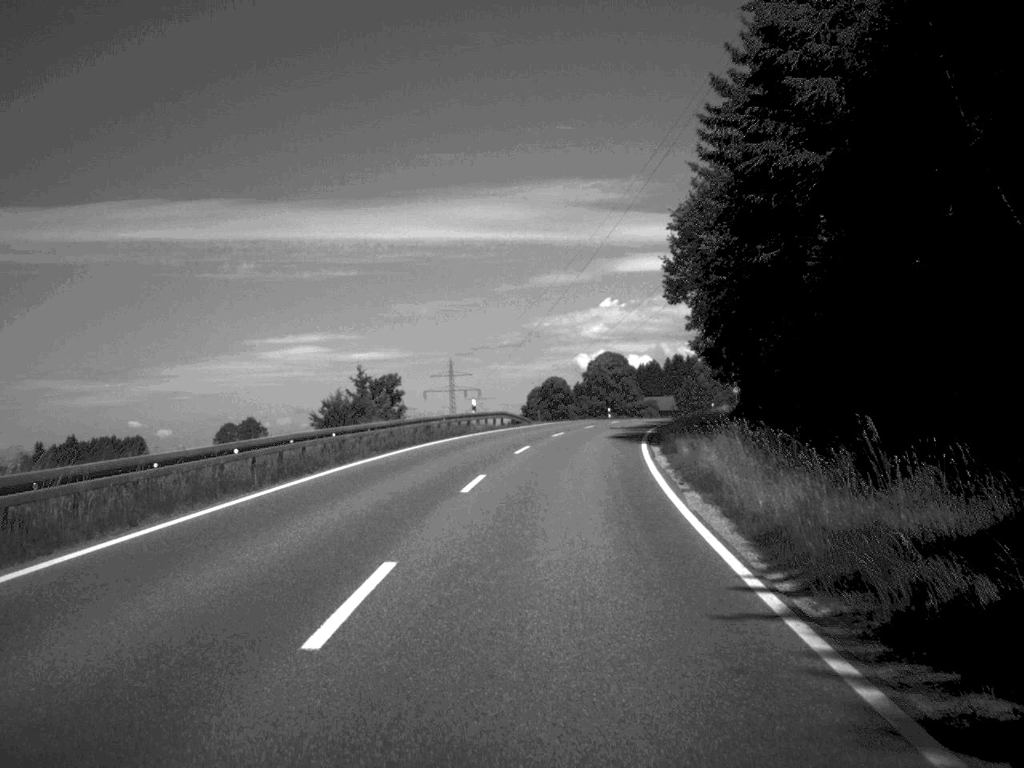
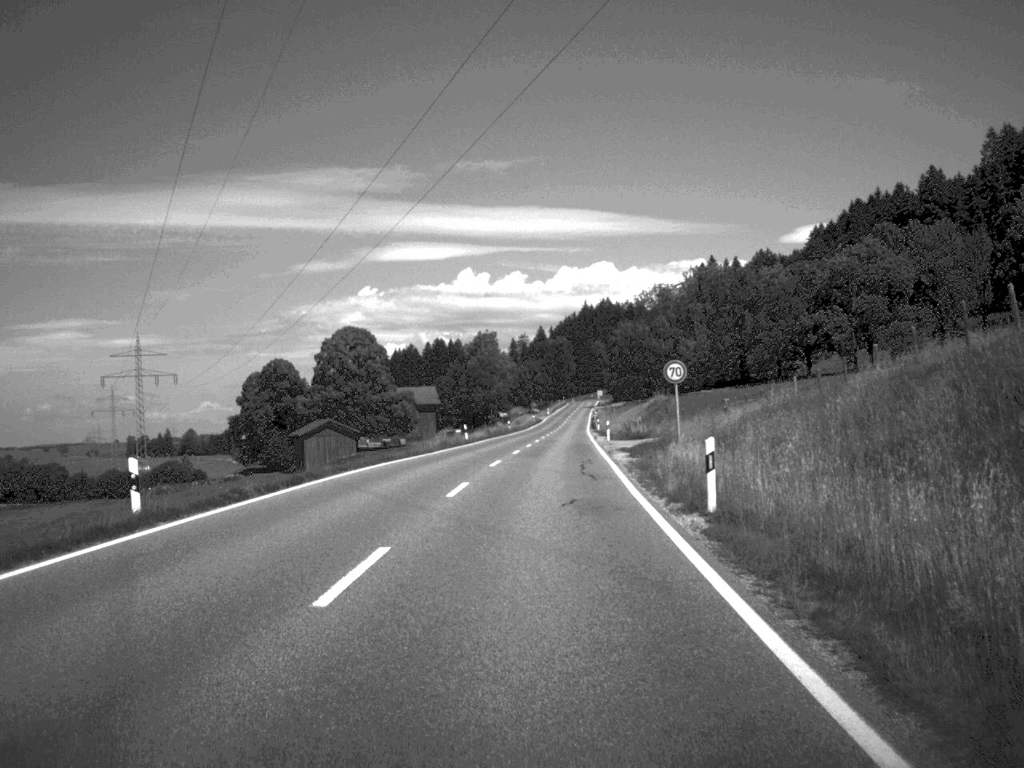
(+8.1, +78.9) m; +10°
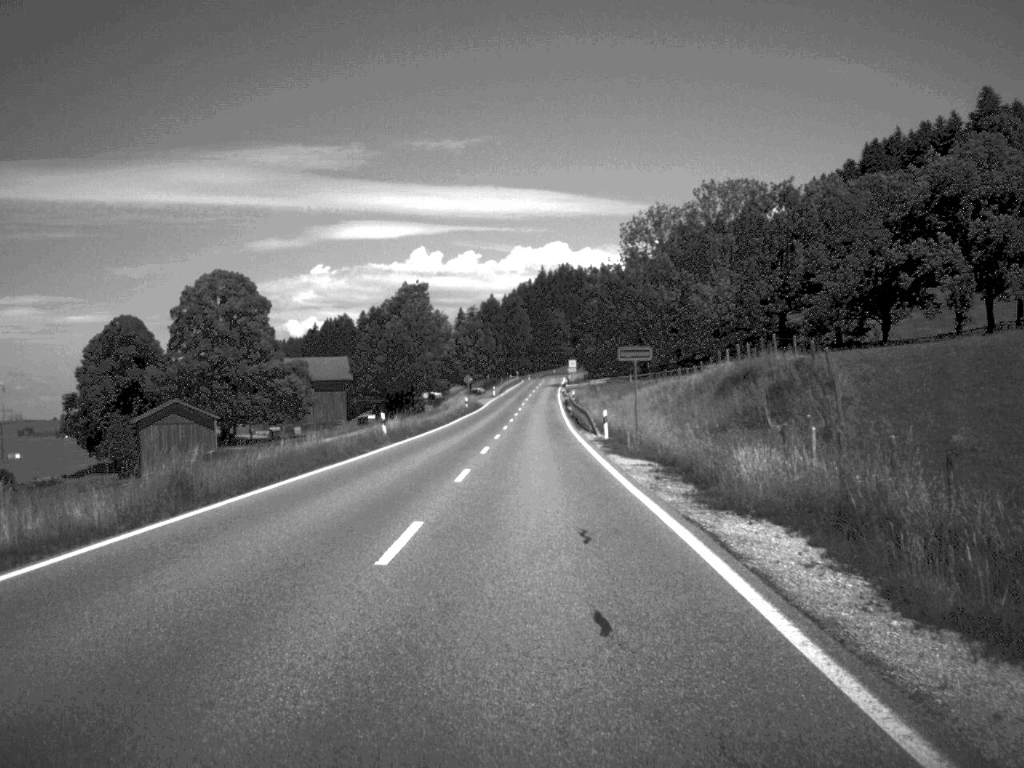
(+1.6, +67.8) m; +2°
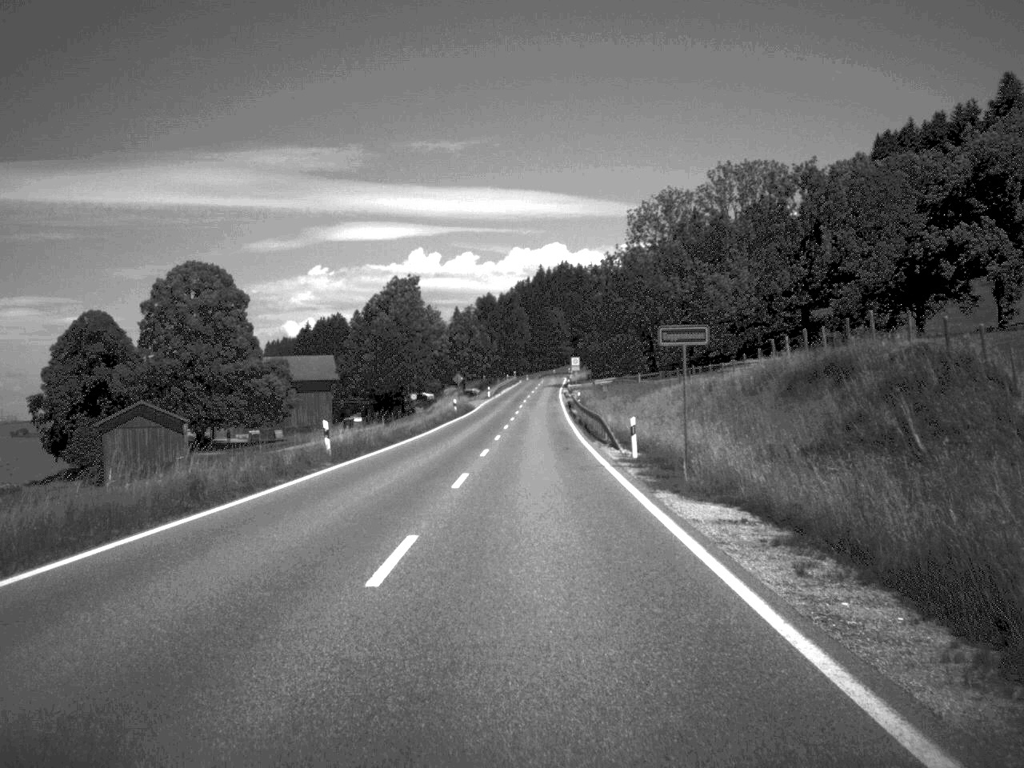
(0.0, +12.7) m; 0°
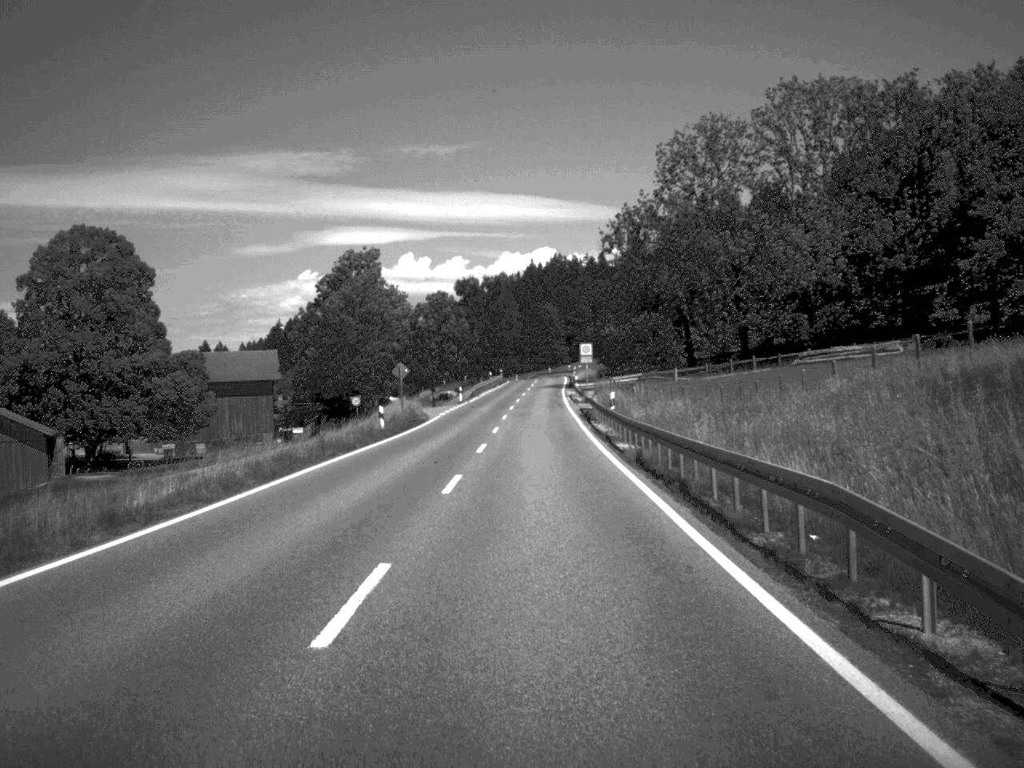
(+0.1, +37.6) m; 0°
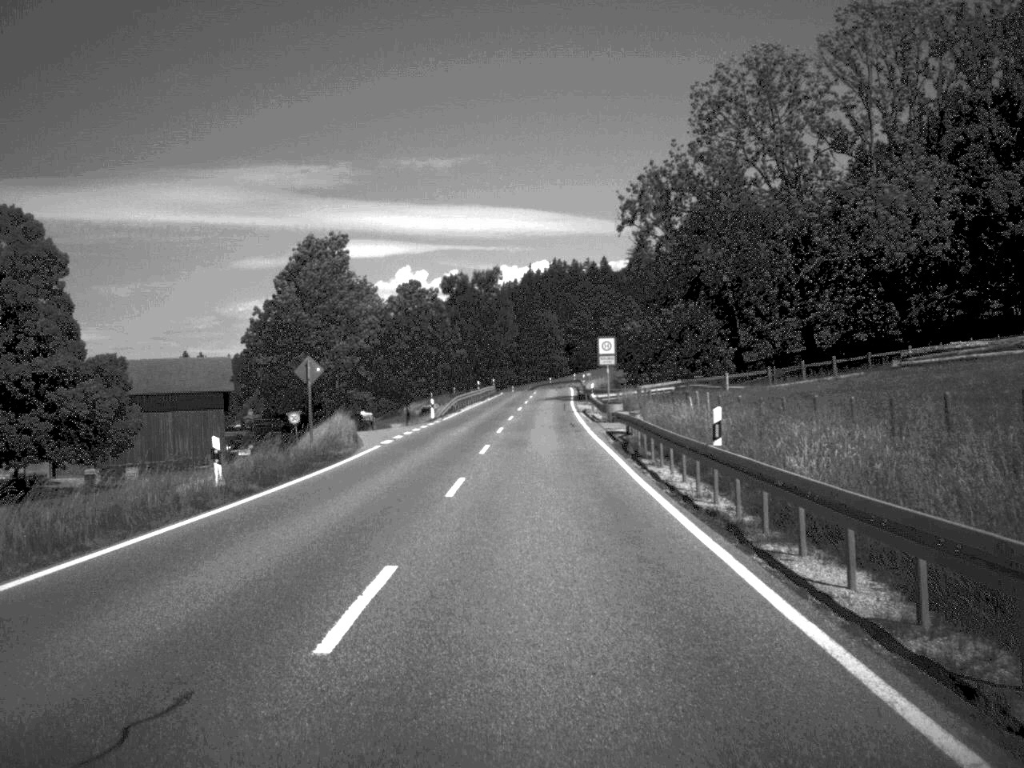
(0.0, +23.6) m; 0°
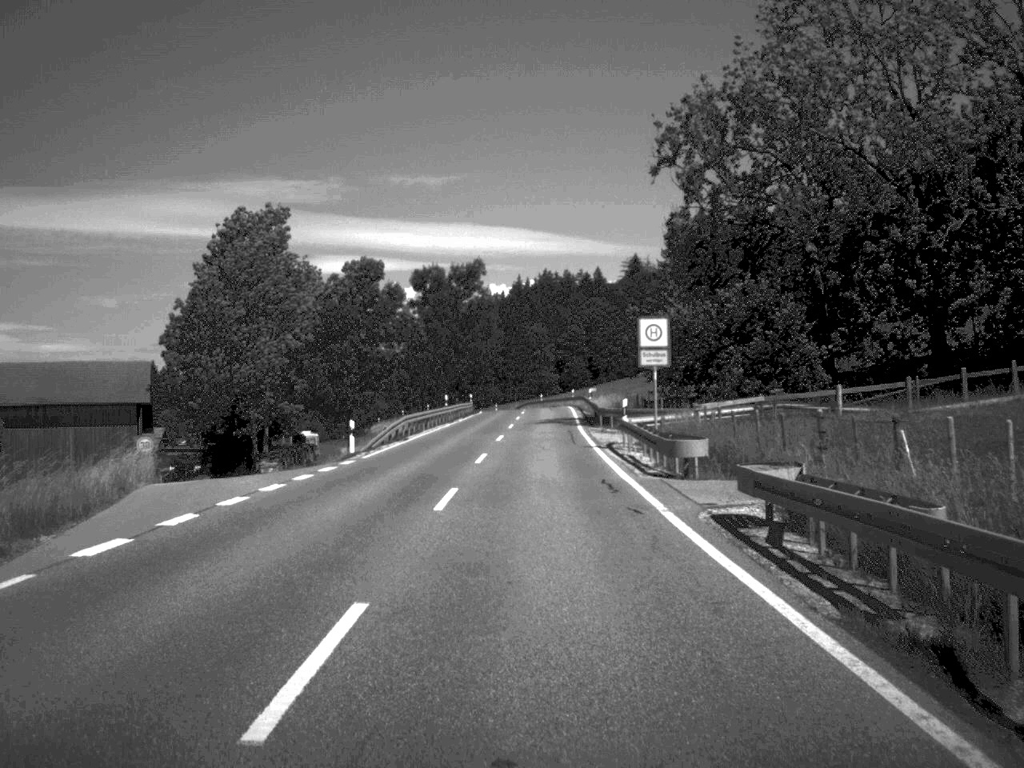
(+0.1, +25.4) m; +1°
